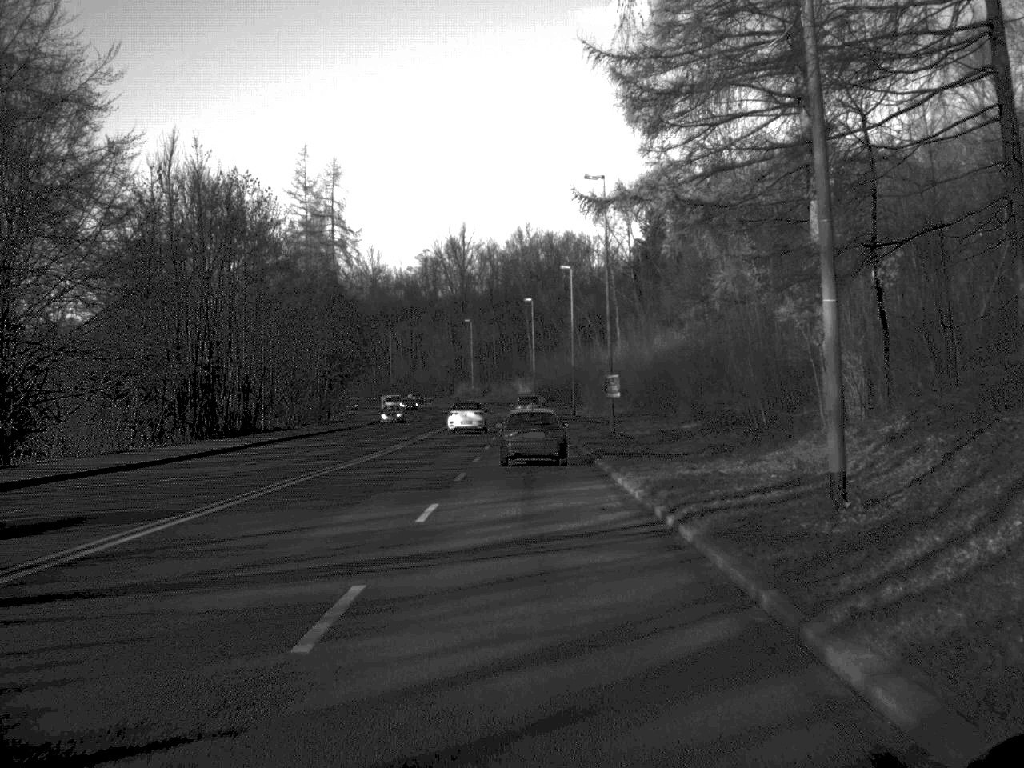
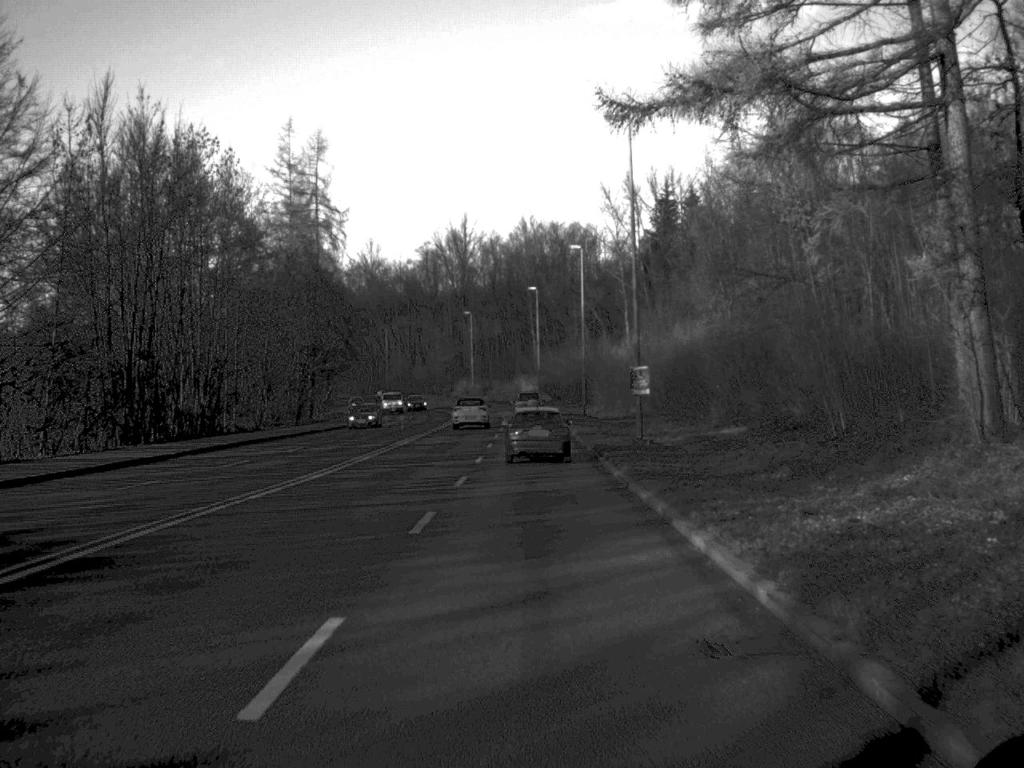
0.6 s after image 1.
(0.0, +10.5) m; 0°
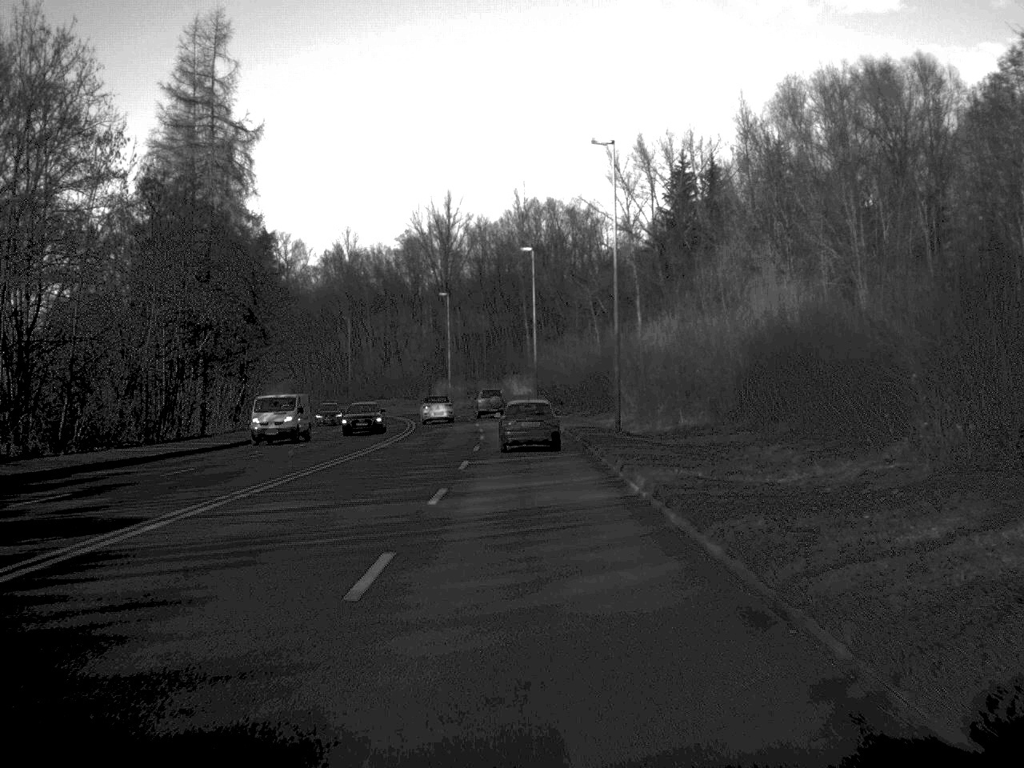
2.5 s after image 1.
(0.0, +31.9) m; 0°
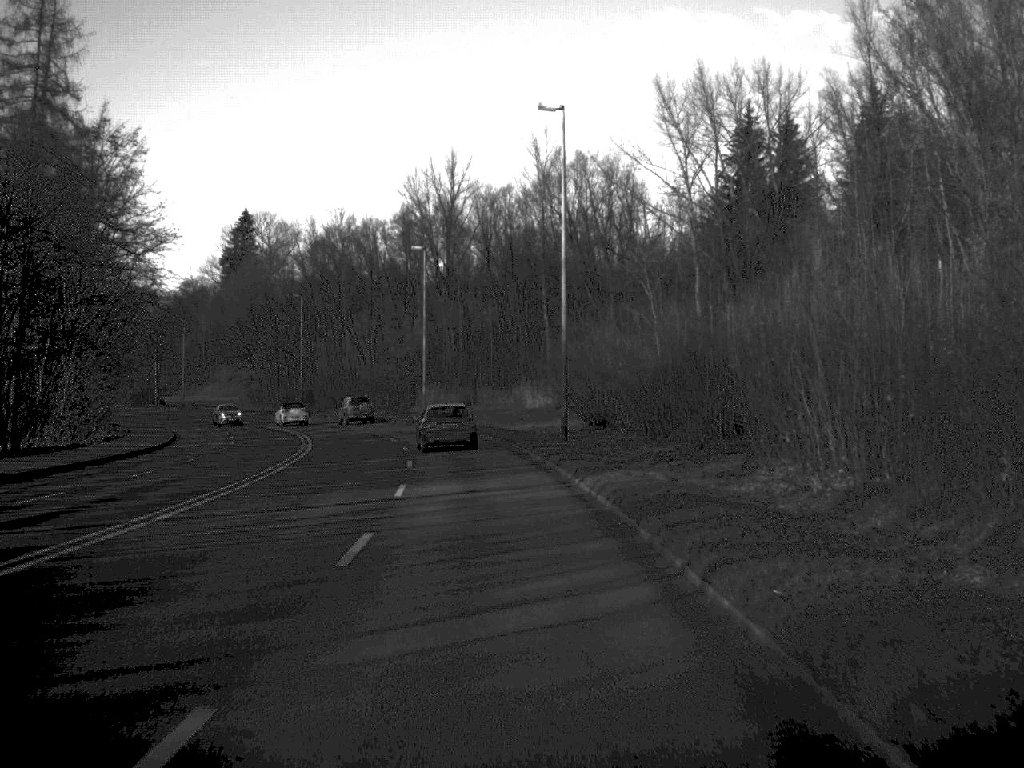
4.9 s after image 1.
(0.0, +41.9) m; -1°
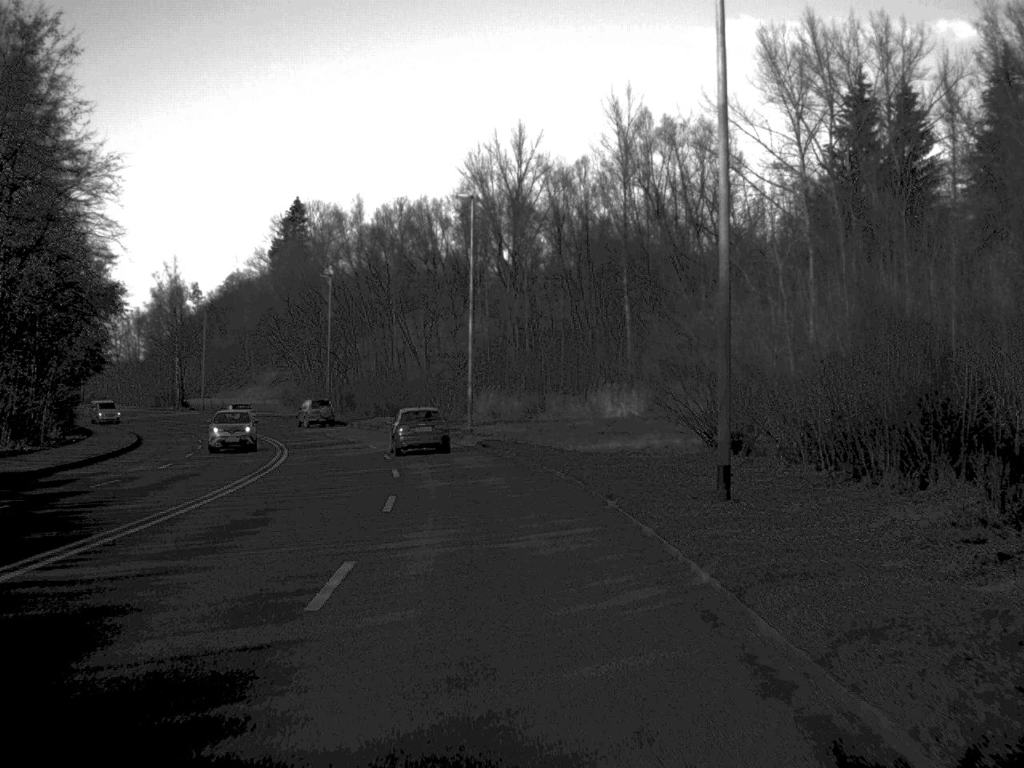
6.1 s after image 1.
(-0.6, +20.6) m; -3°
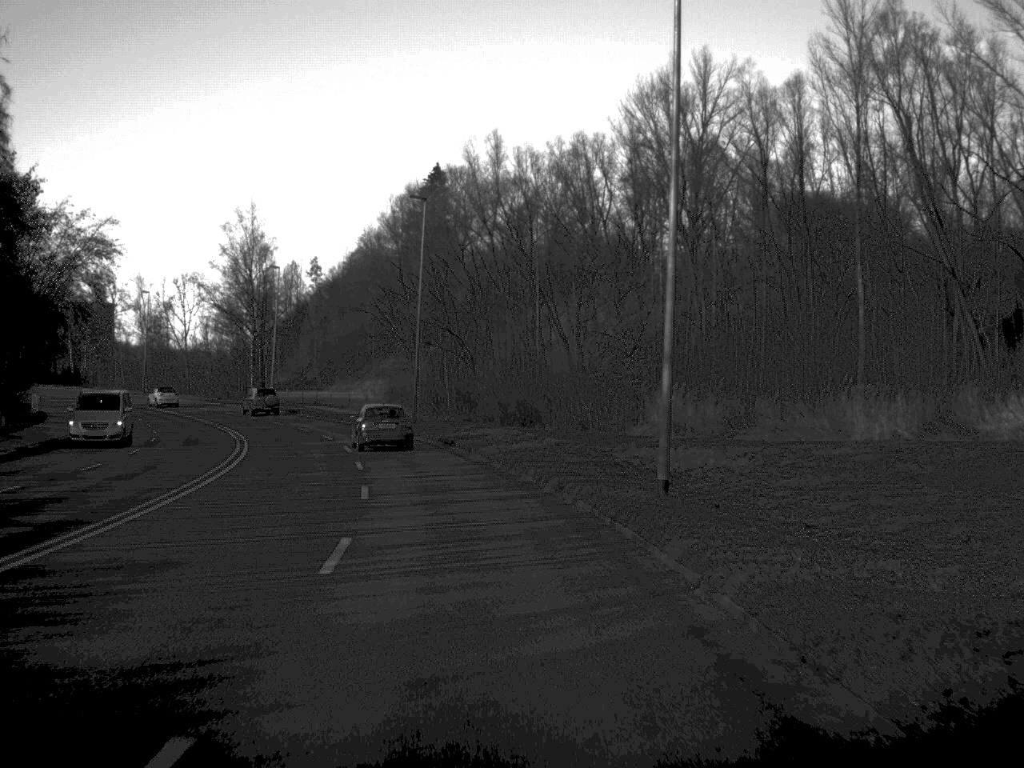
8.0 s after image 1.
(-1.9, +33.5) m; -7°
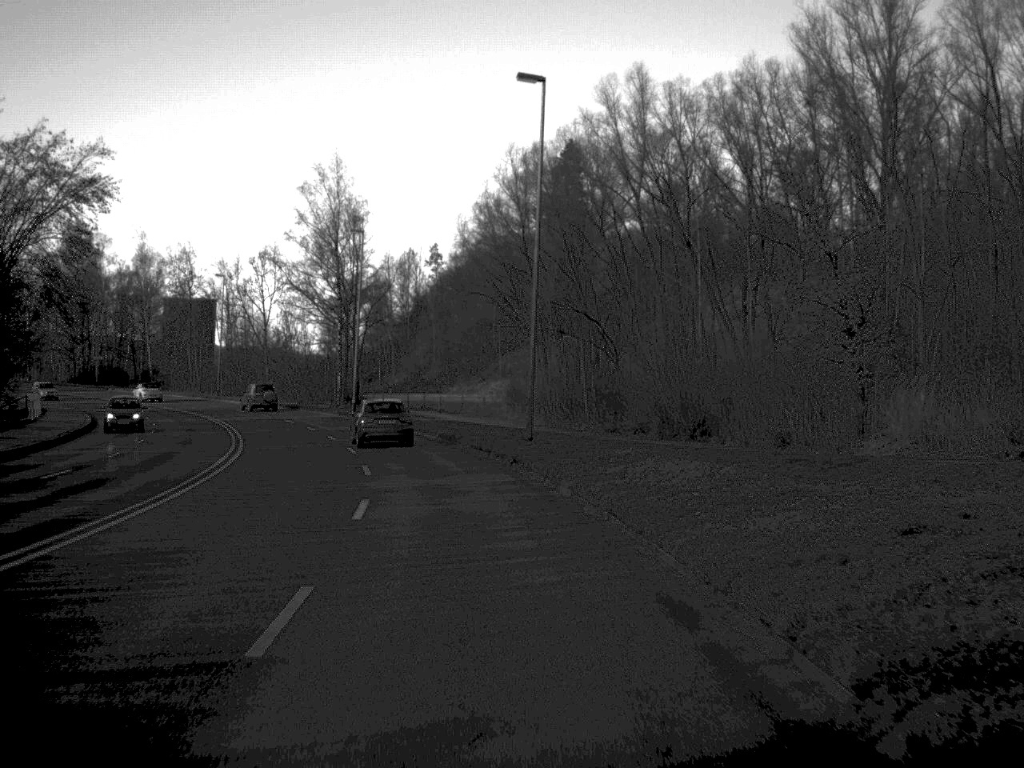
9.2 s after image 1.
(-1.2, +21.9) m; -6°
